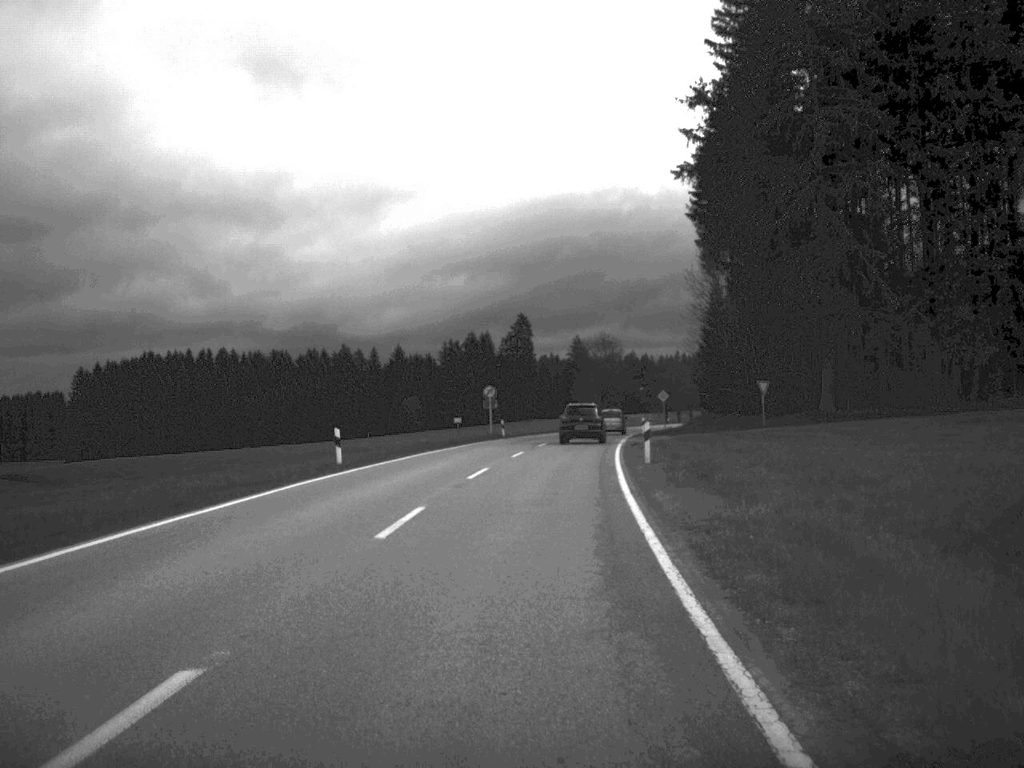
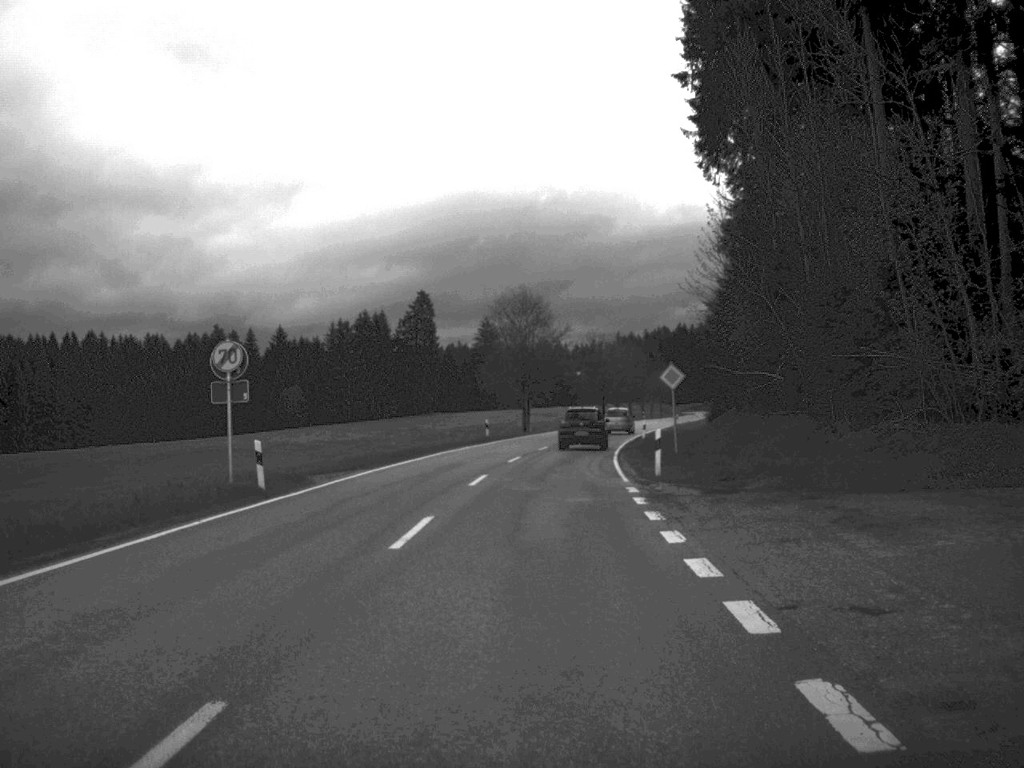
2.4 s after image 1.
(+1.8, +47.3) m; +4°
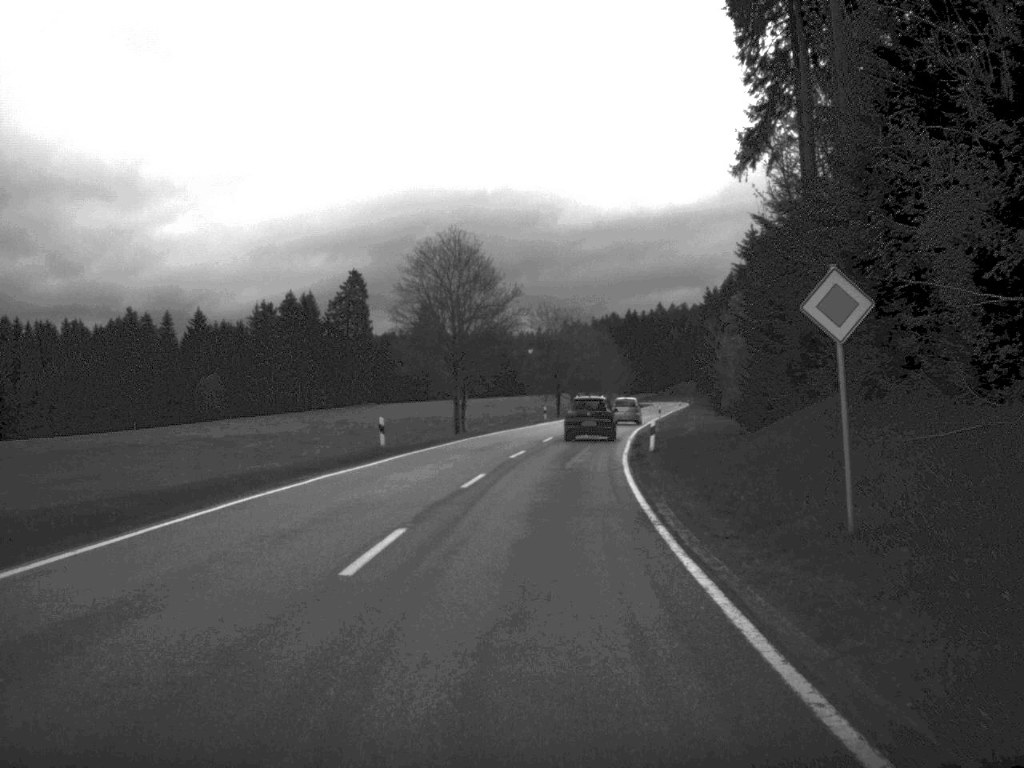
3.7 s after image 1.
(+0.5, +26.2) m; +2°
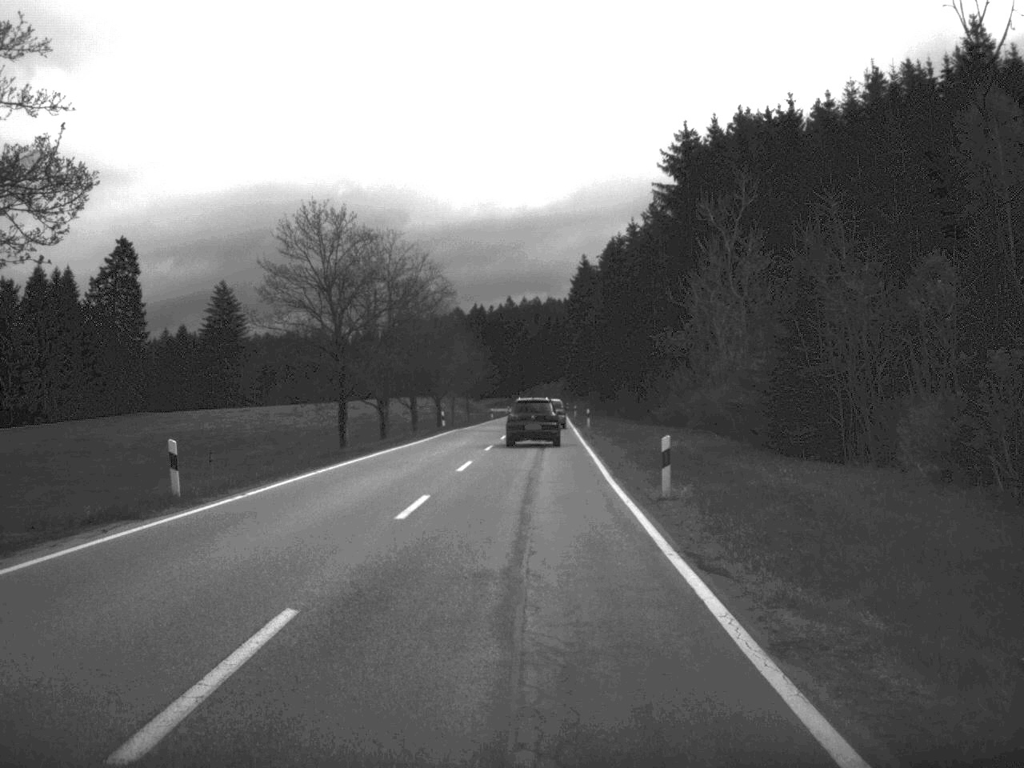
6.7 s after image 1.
(+4.1, +64.3) m; +7°
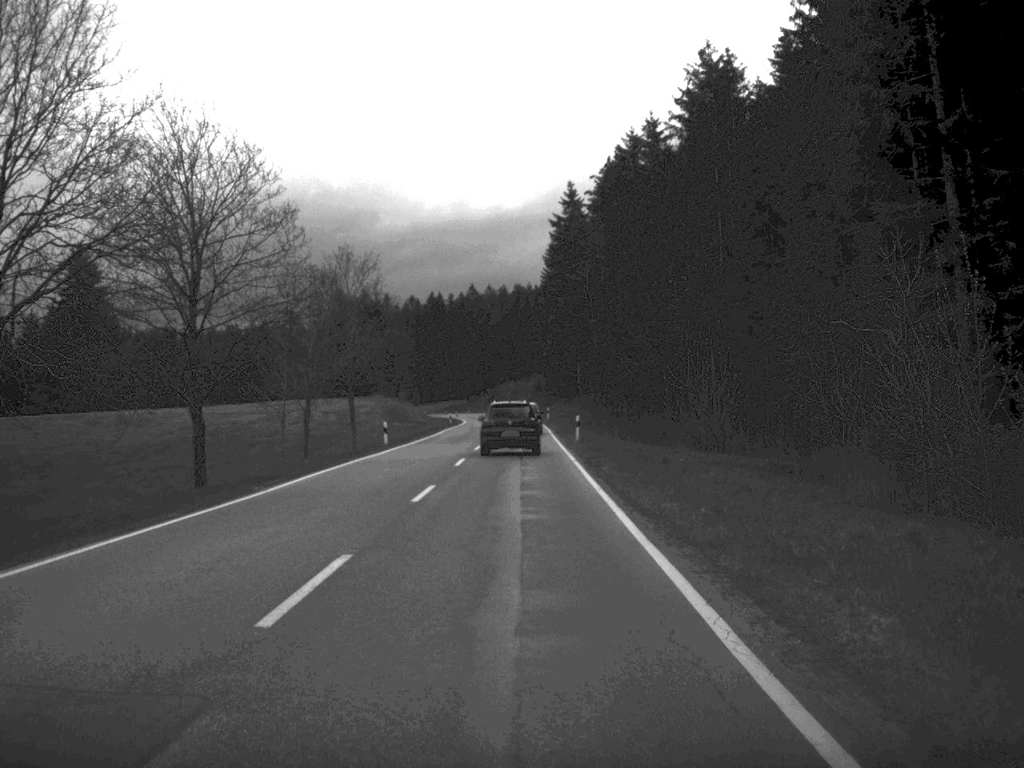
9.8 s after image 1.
(+0.9, +66.3) m; +1°
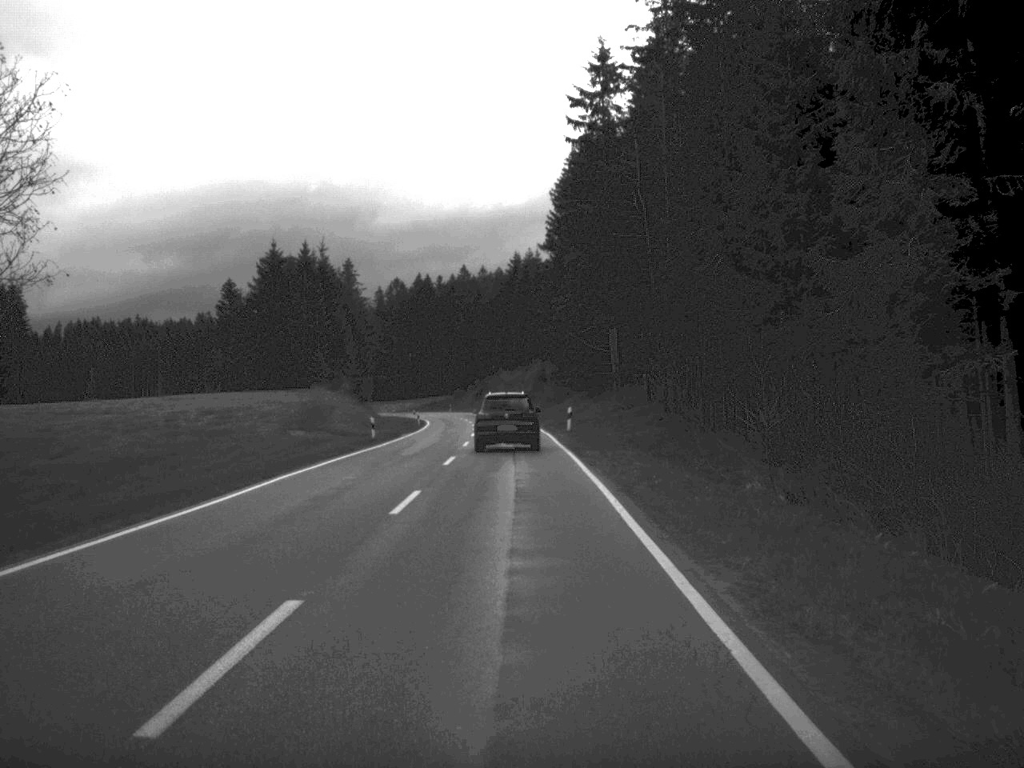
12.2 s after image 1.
(-0.1, +50.6) m; 0°
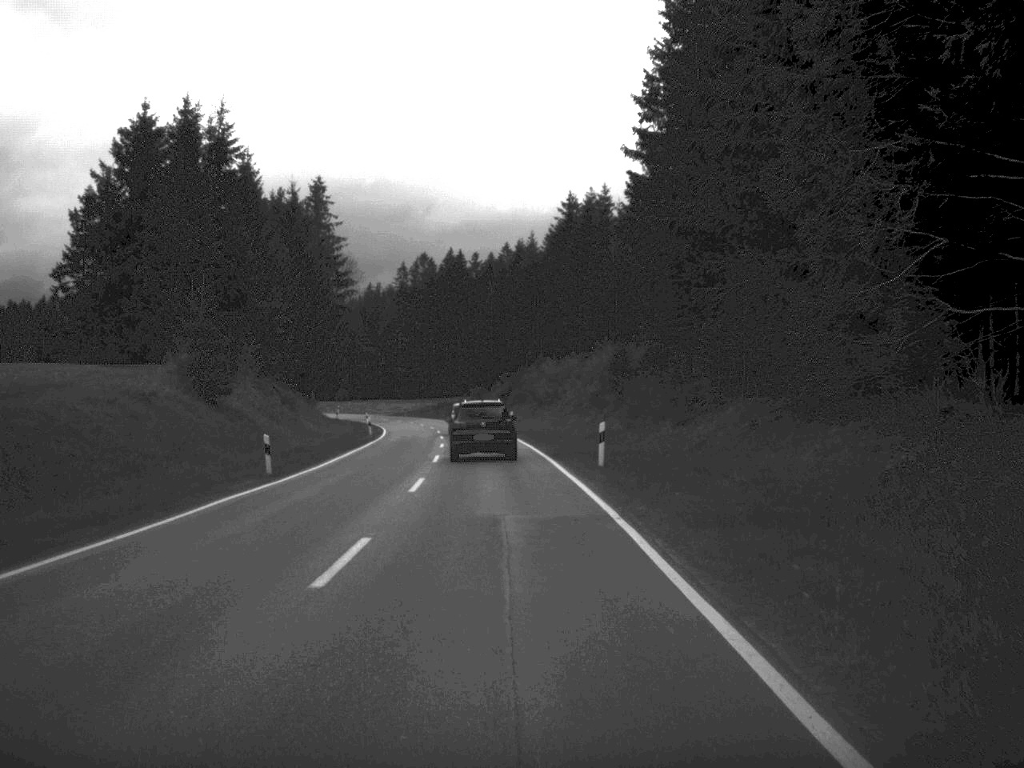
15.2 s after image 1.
(-1.1, +64.5) m; -2°
